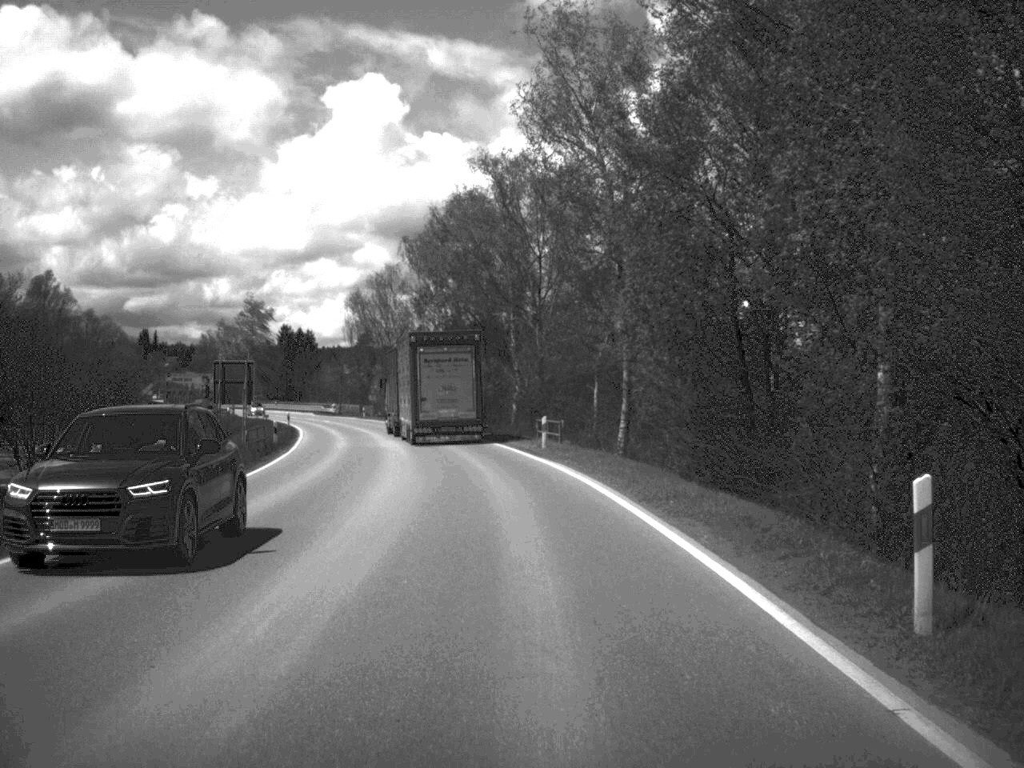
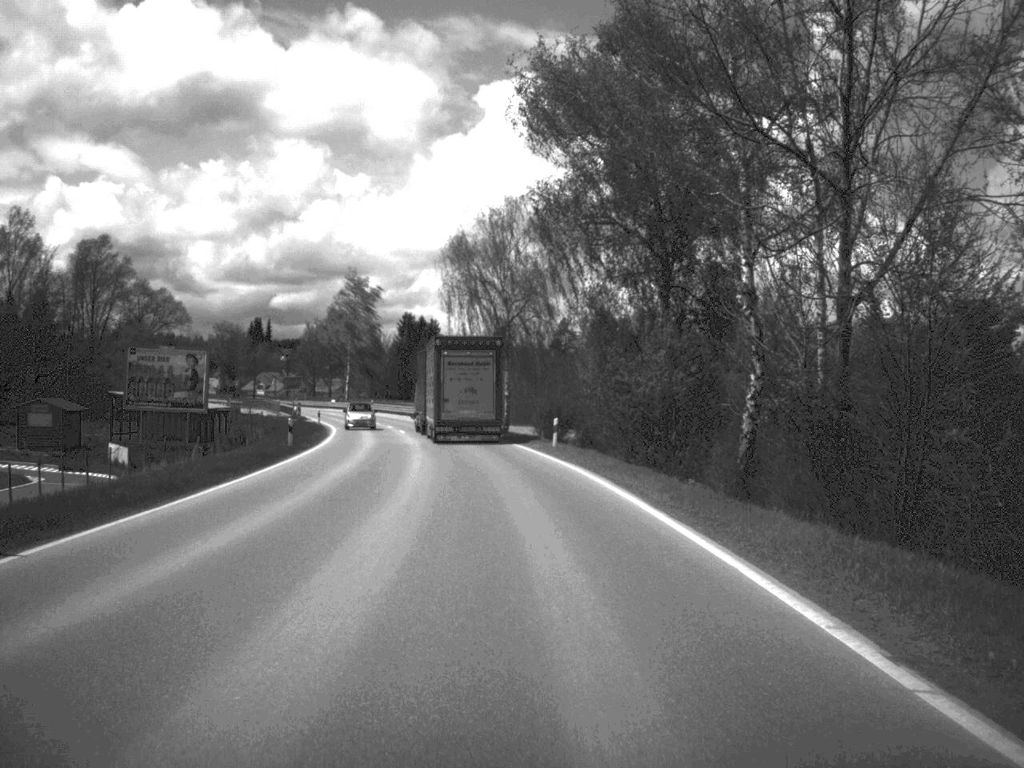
(-2.2, +36.9) m; -7°
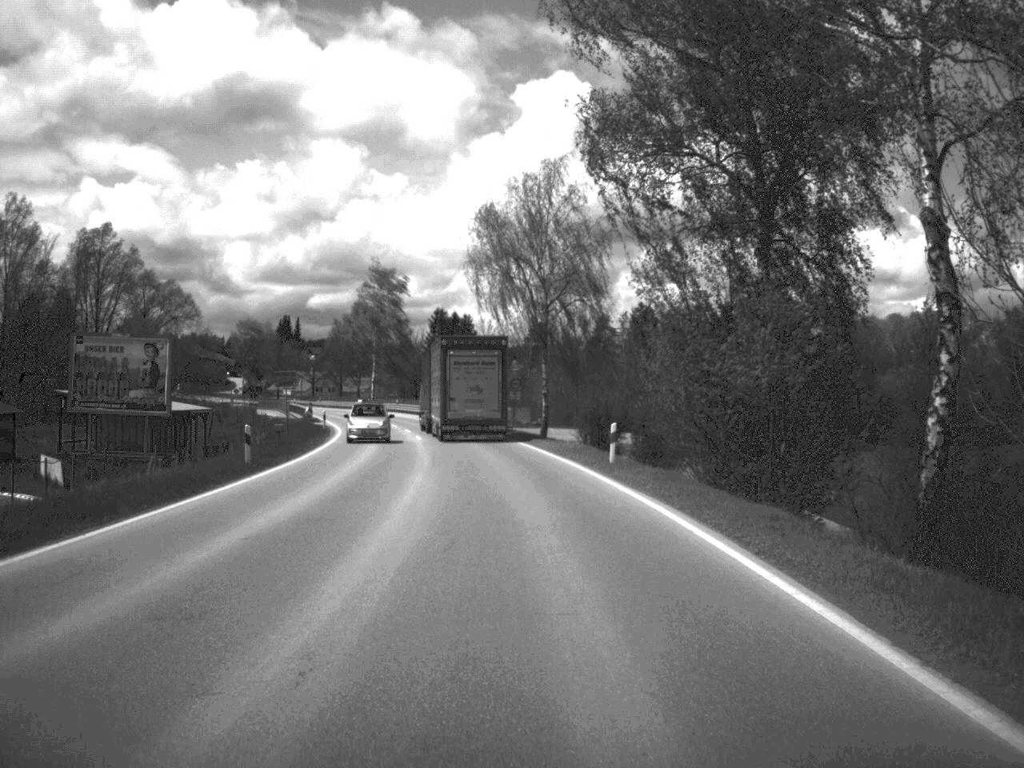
(-0.2, +11.3) m; -2°
